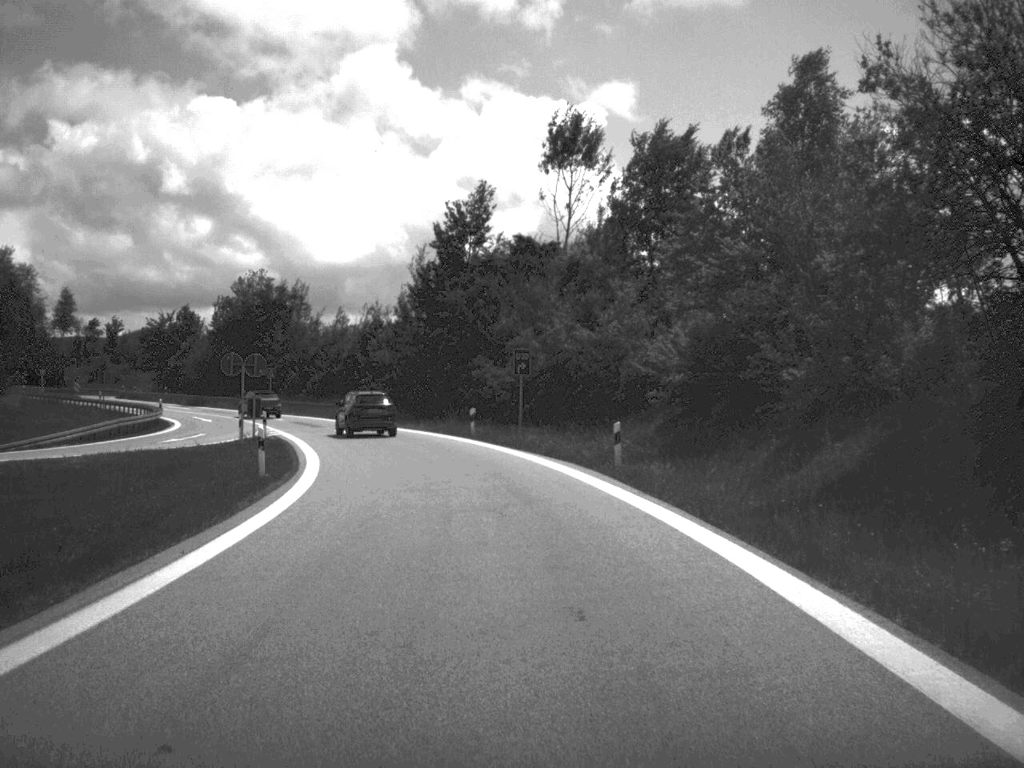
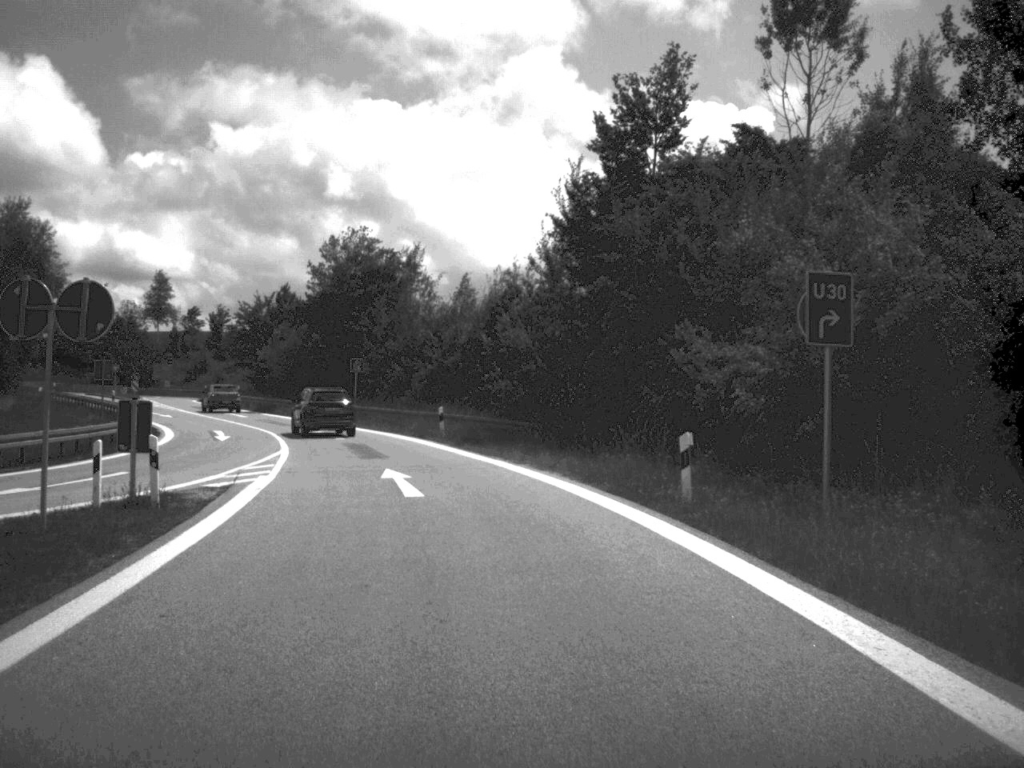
(-1.7, +27.8) m; -8°
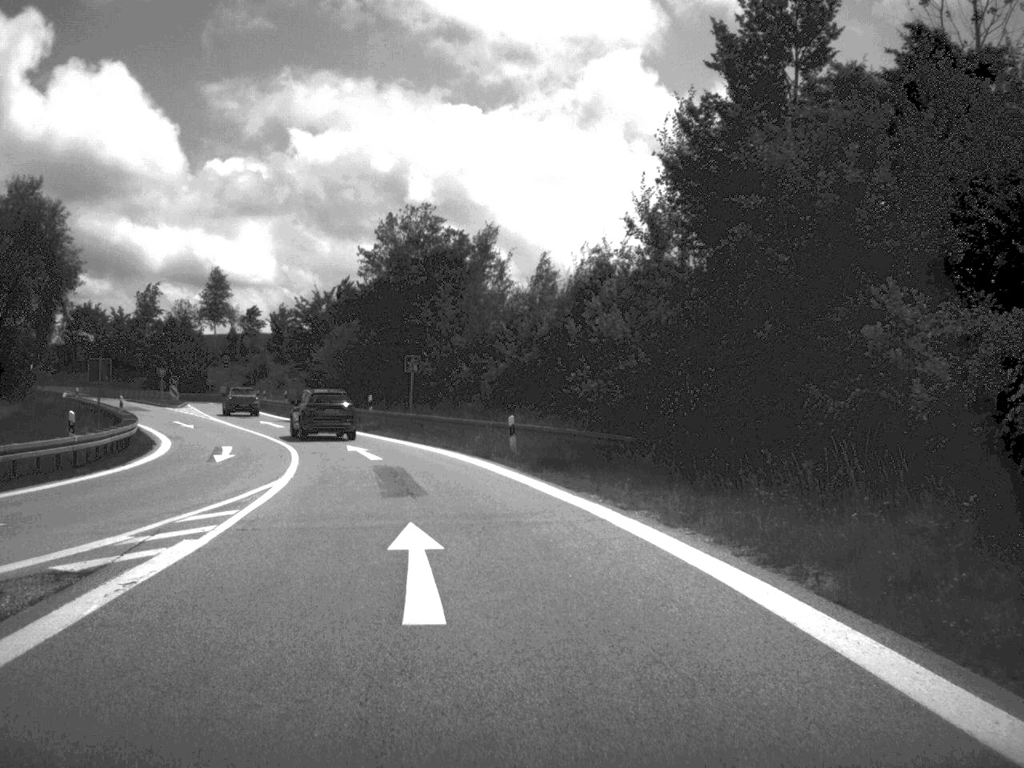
(-0.3, +10.7) m; -4°
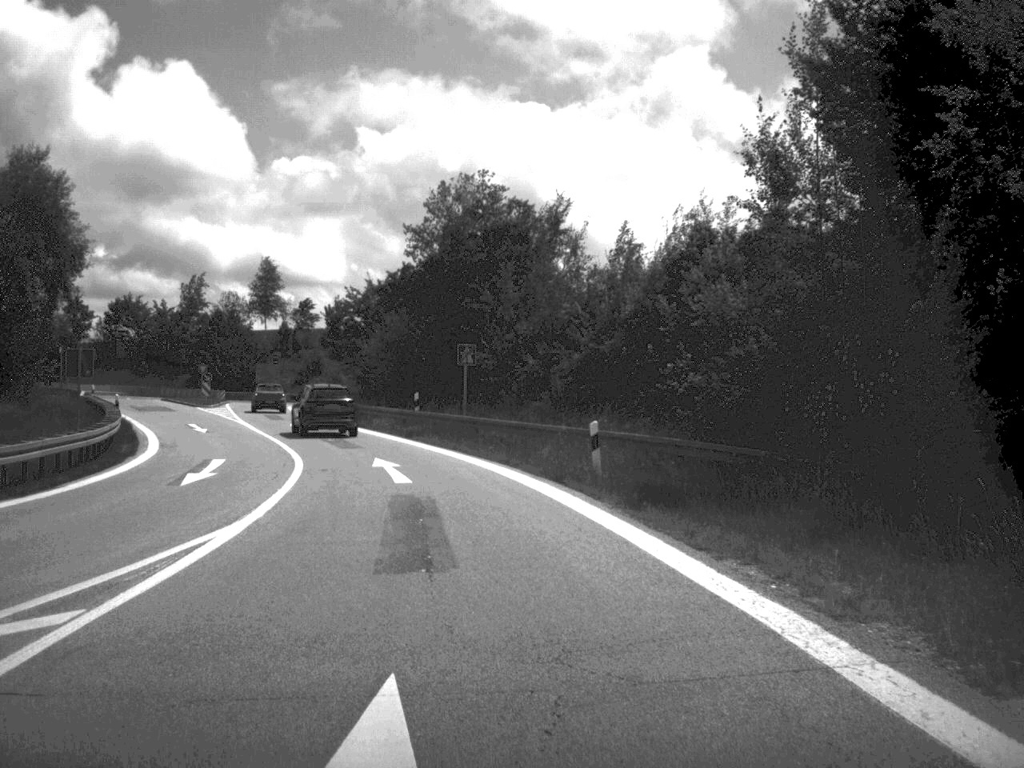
(-0.2, +8.9) m; -3°
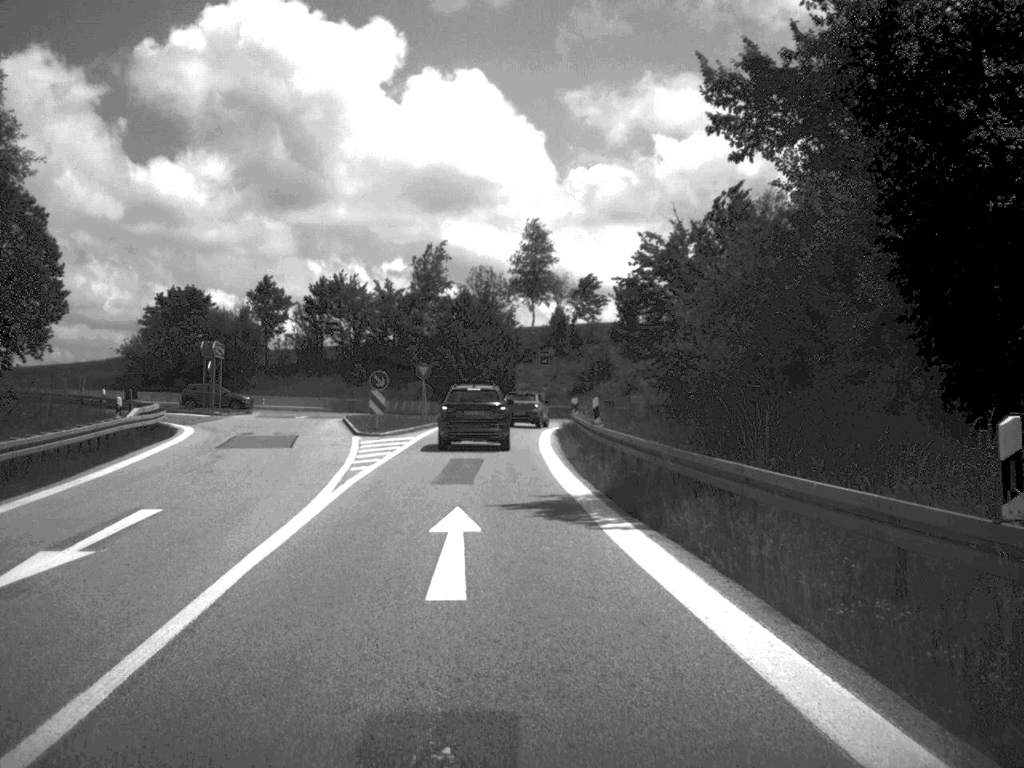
(-4.3, +34.5) m; -14°
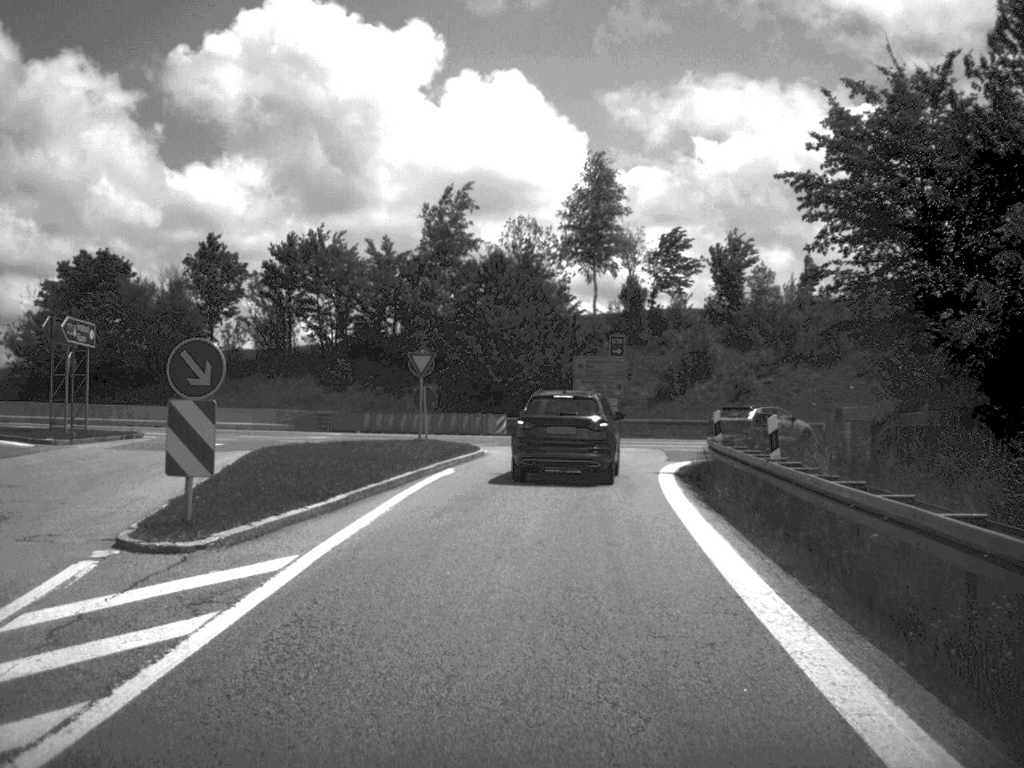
(-0.9, +27.3) m; -2°
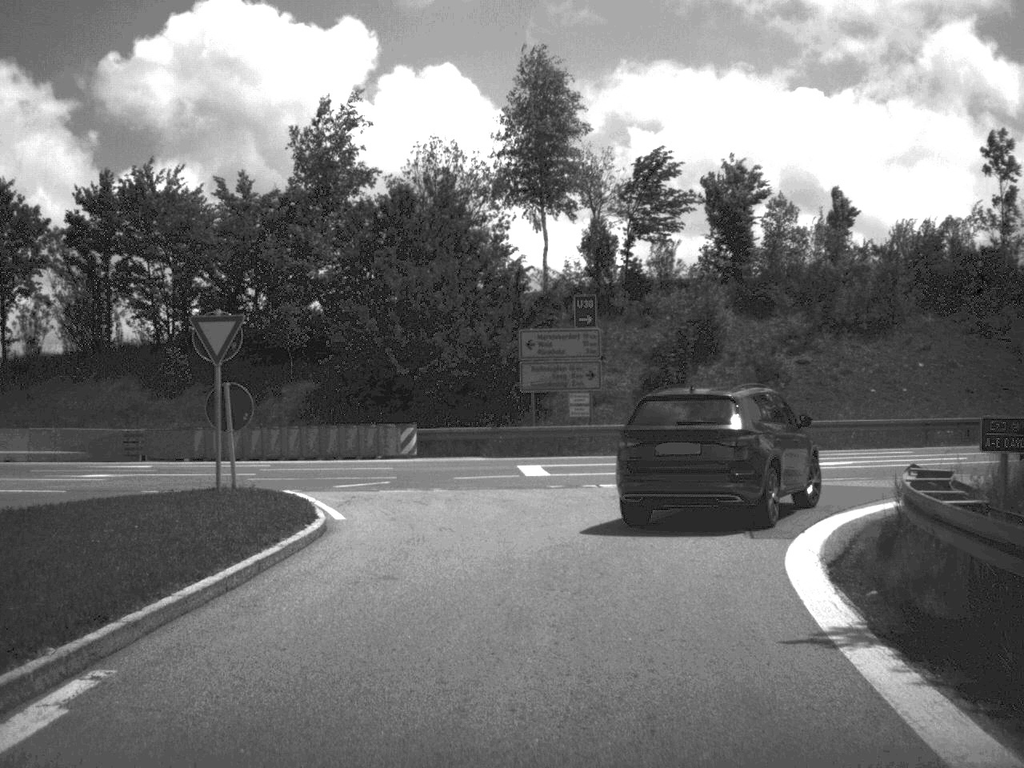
(+0.5, +19.0) m; +2°
